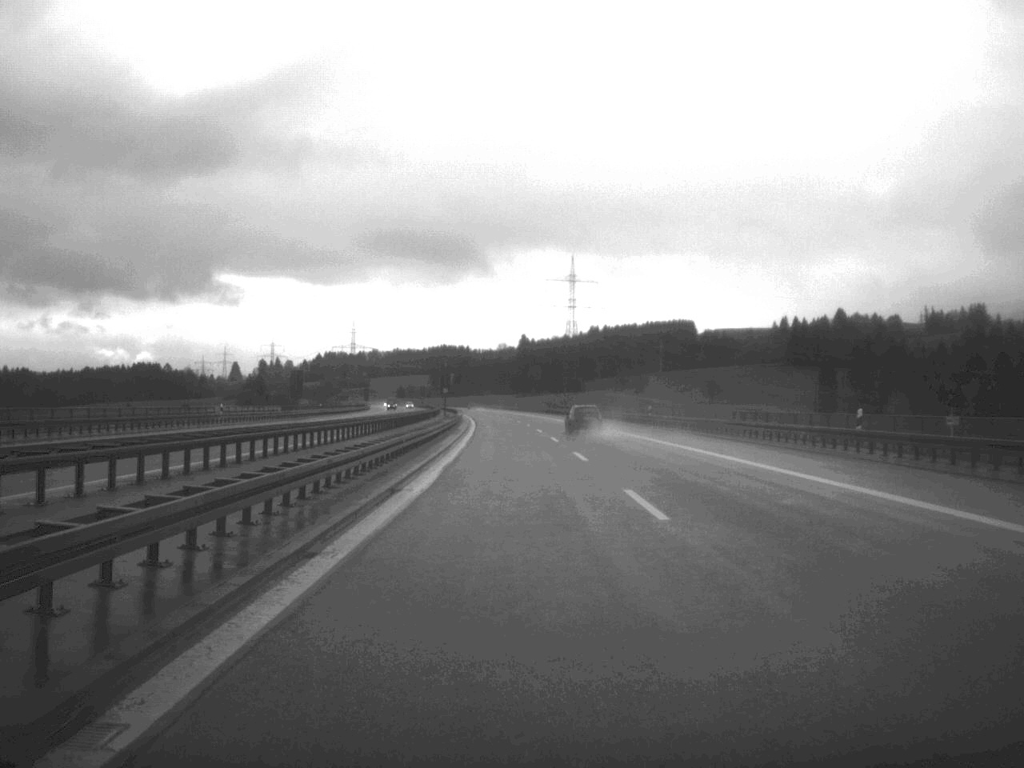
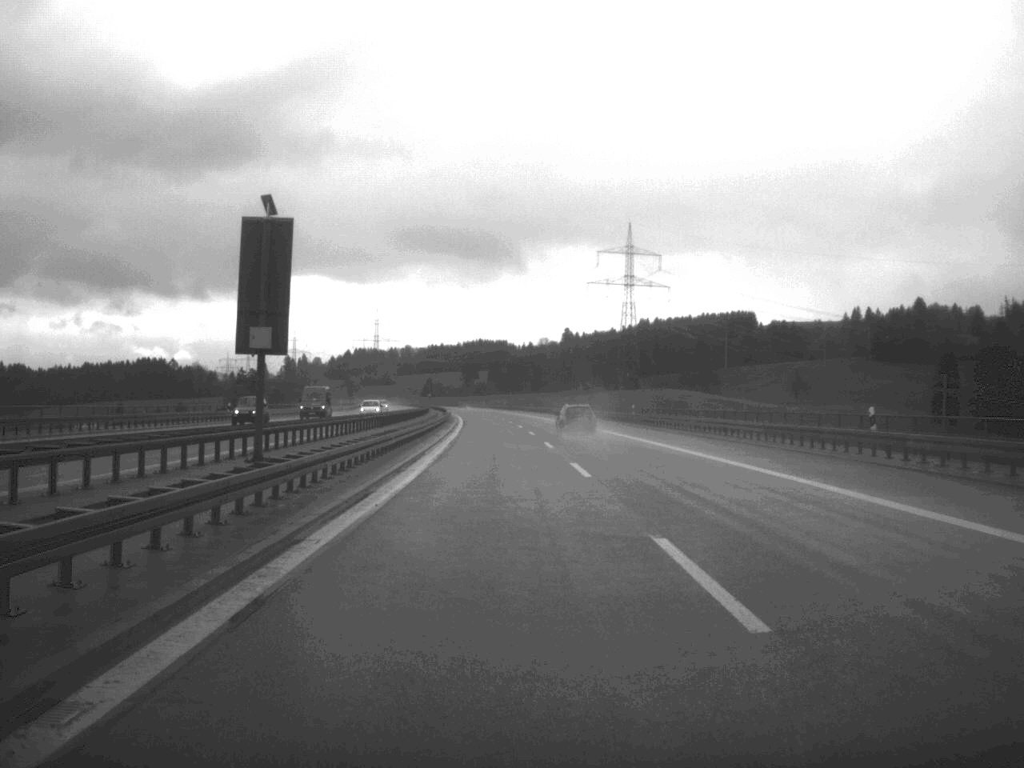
(-1.9, +96.2) m; -2°
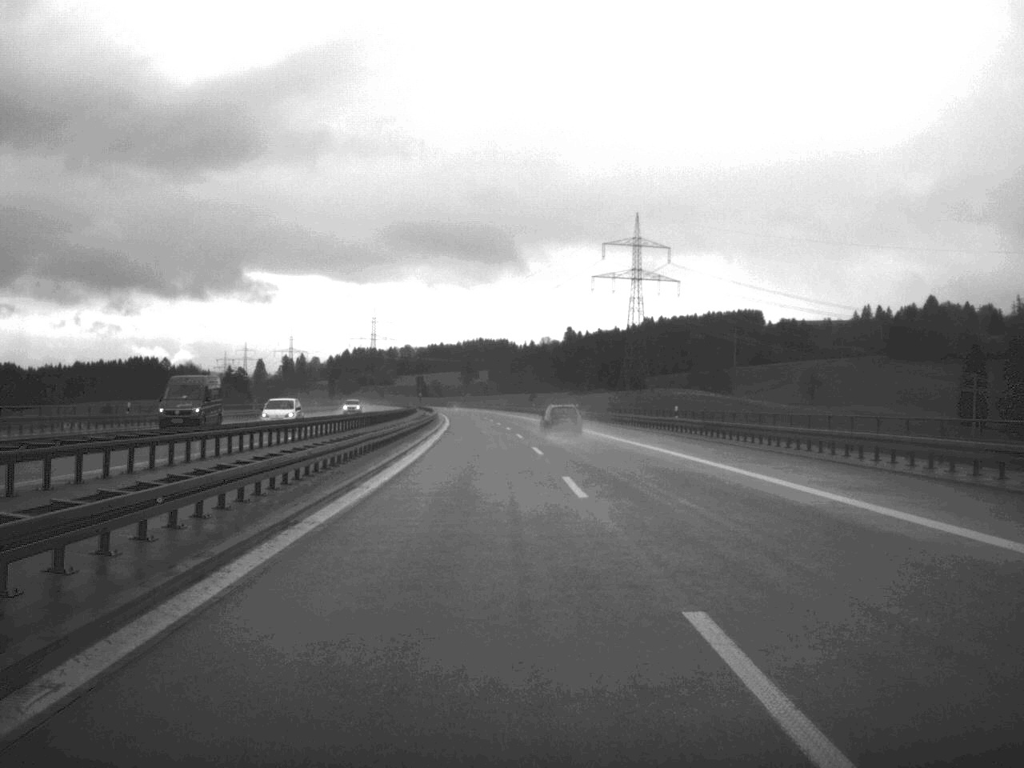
(0.0, +22.9) m; 0°
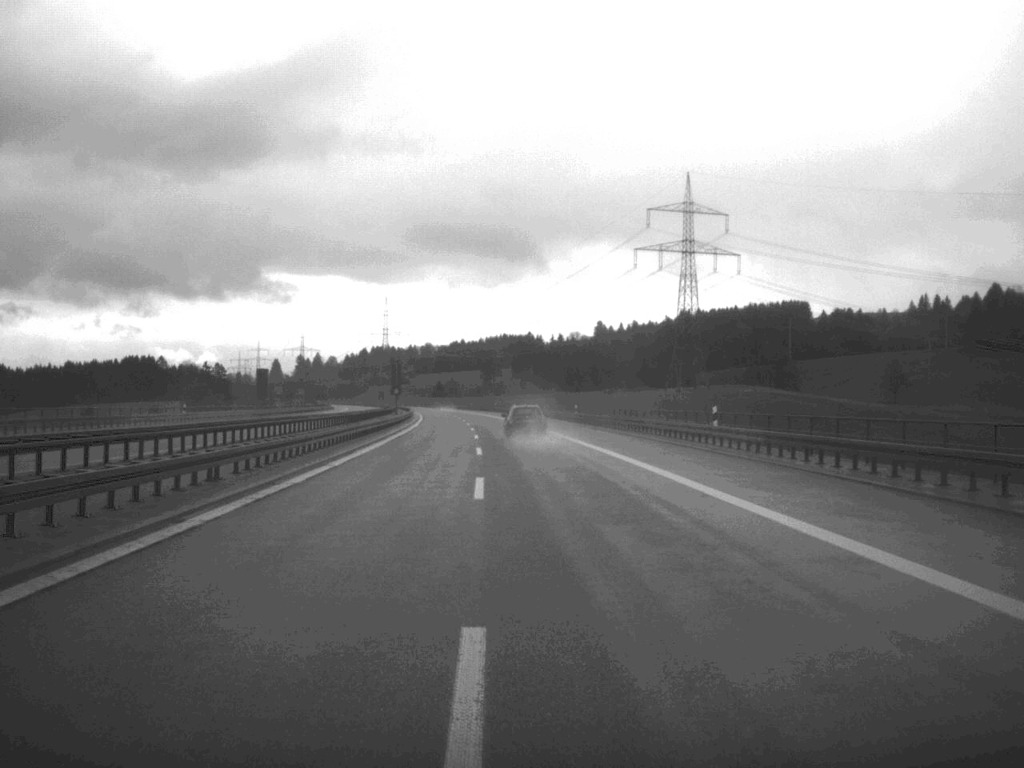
(-0.7, +70.8) m; -1°
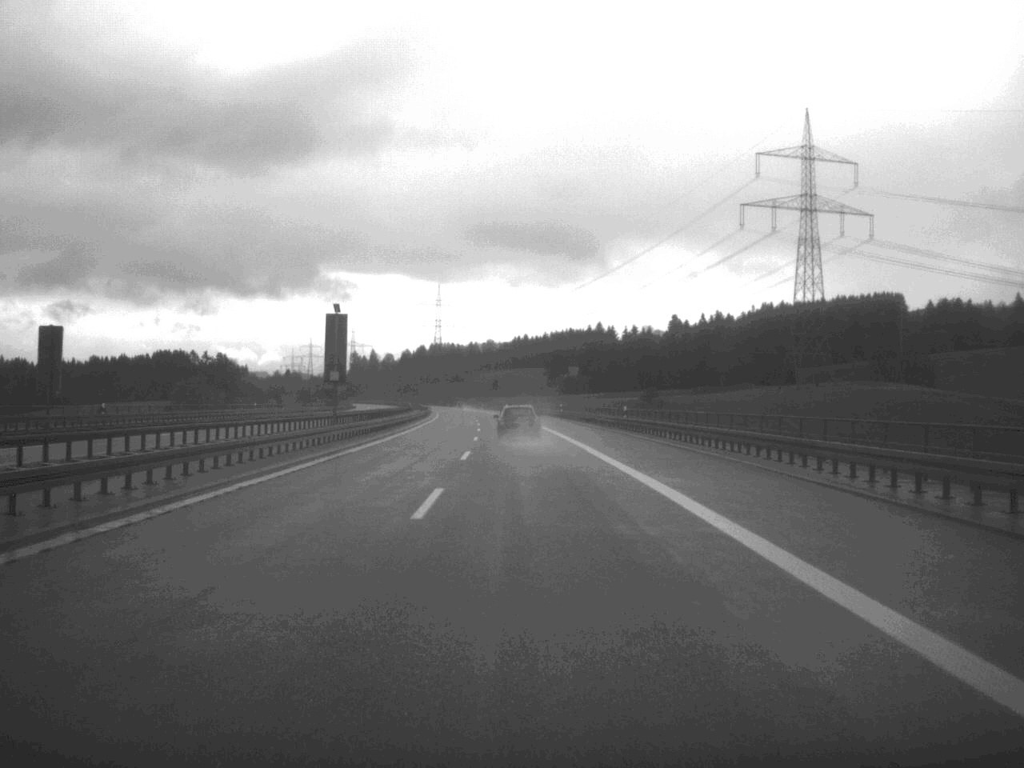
(-1.8, +74.3) m; -3°
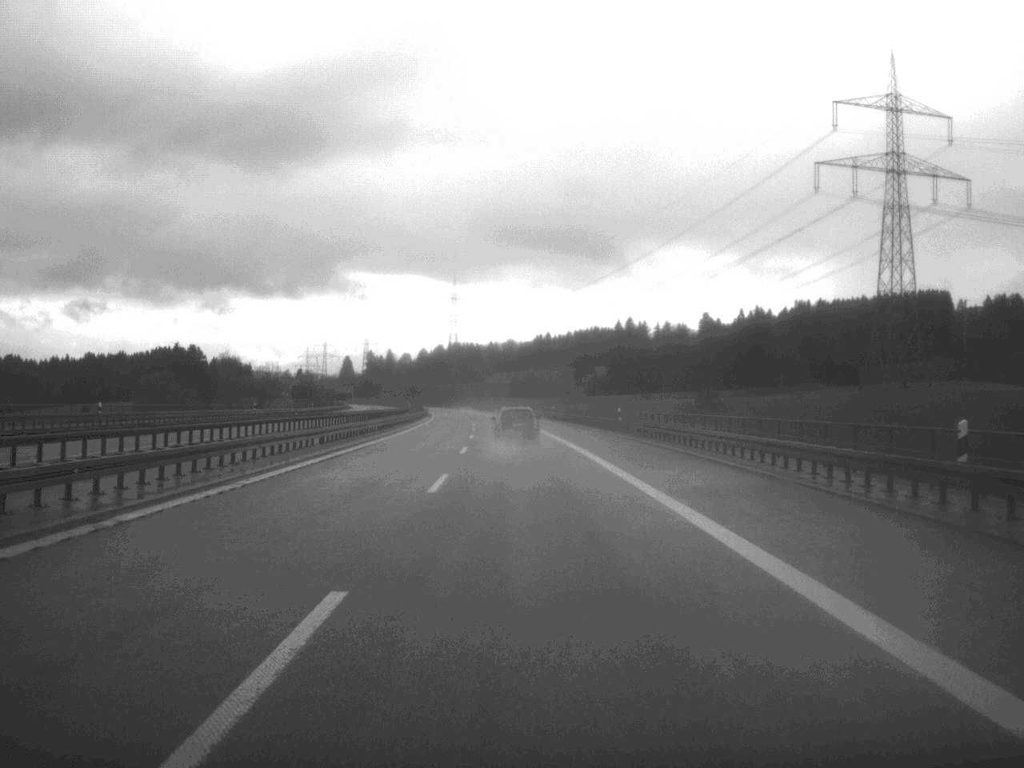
(-0.5, +47.4) m; -1°
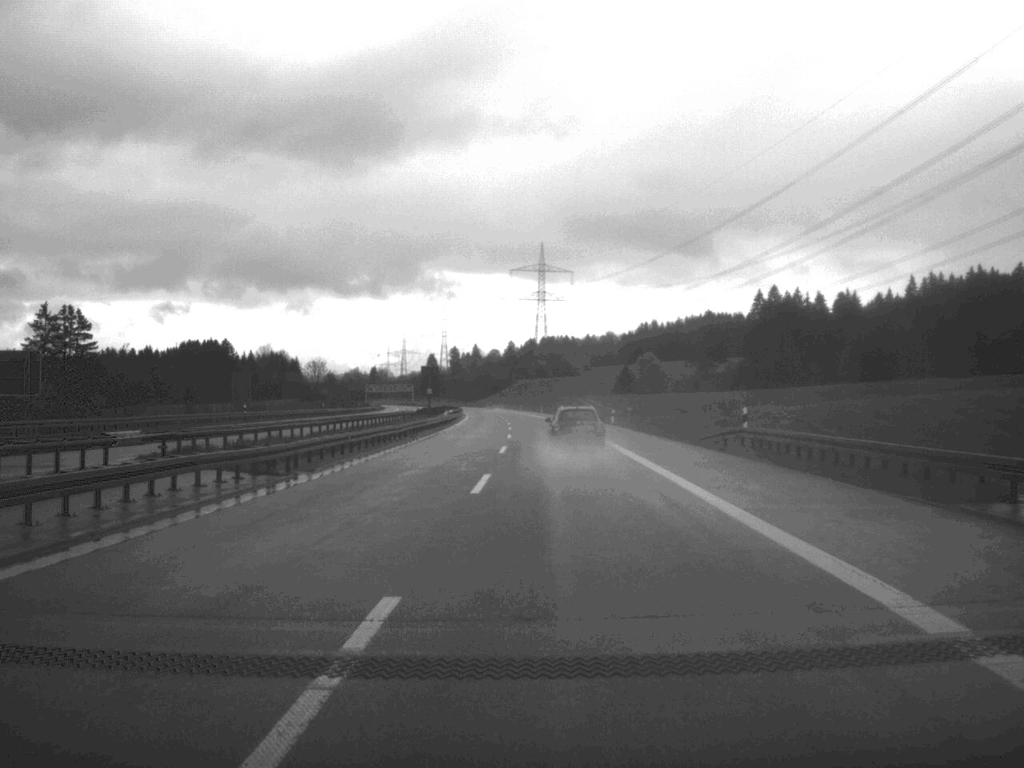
(-4.4, +124.0) m; -5°
